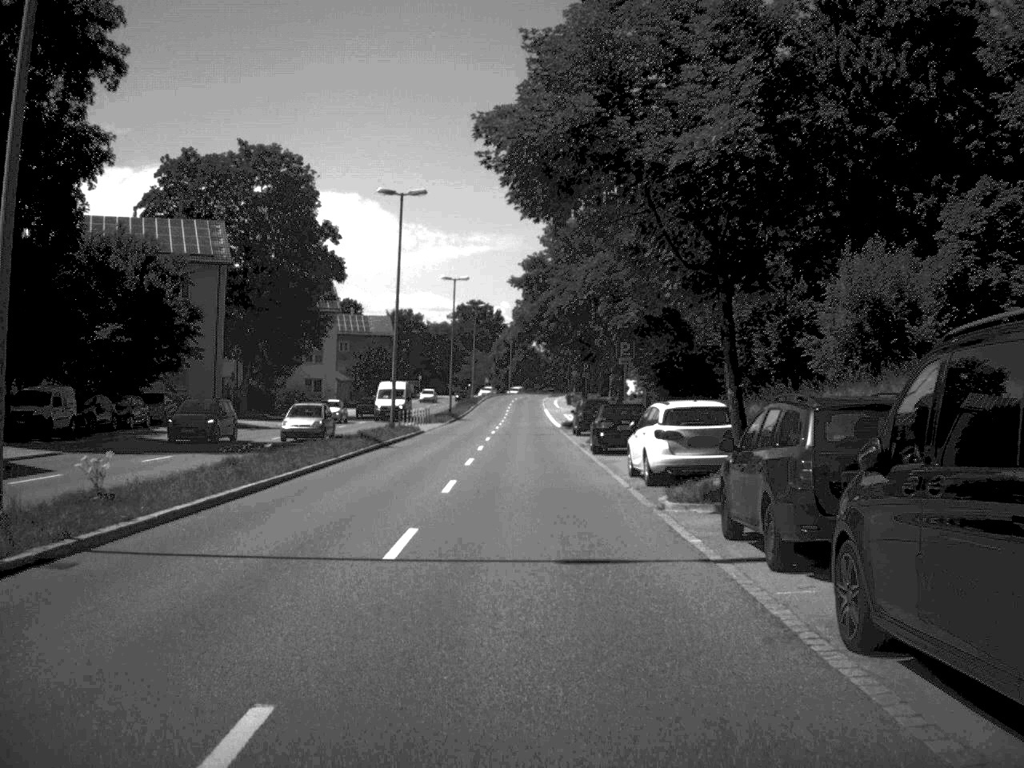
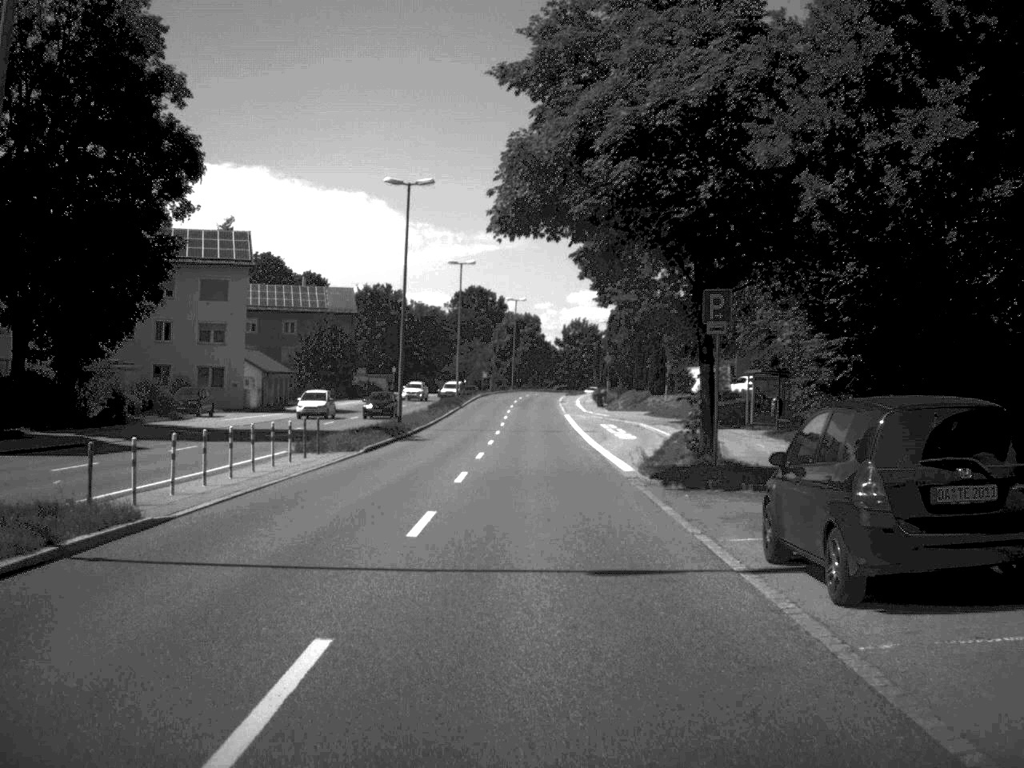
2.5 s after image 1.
(-0.2, +42.5) m; -1°
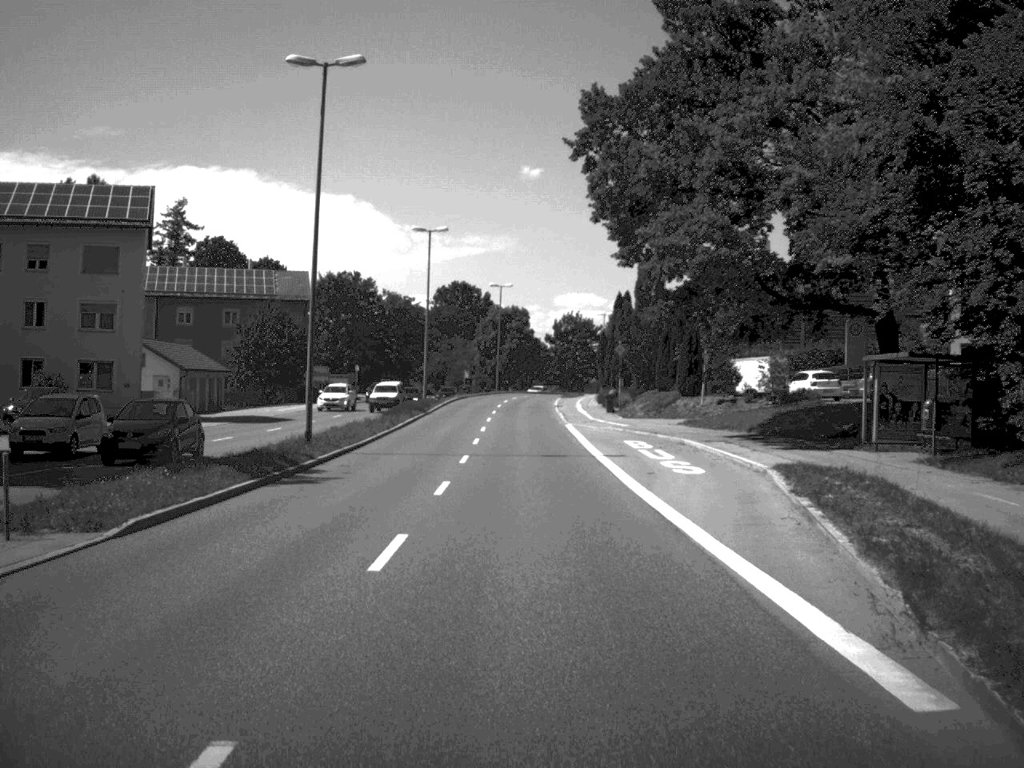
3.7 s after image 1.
(+0.1, +20.1) m; 0°
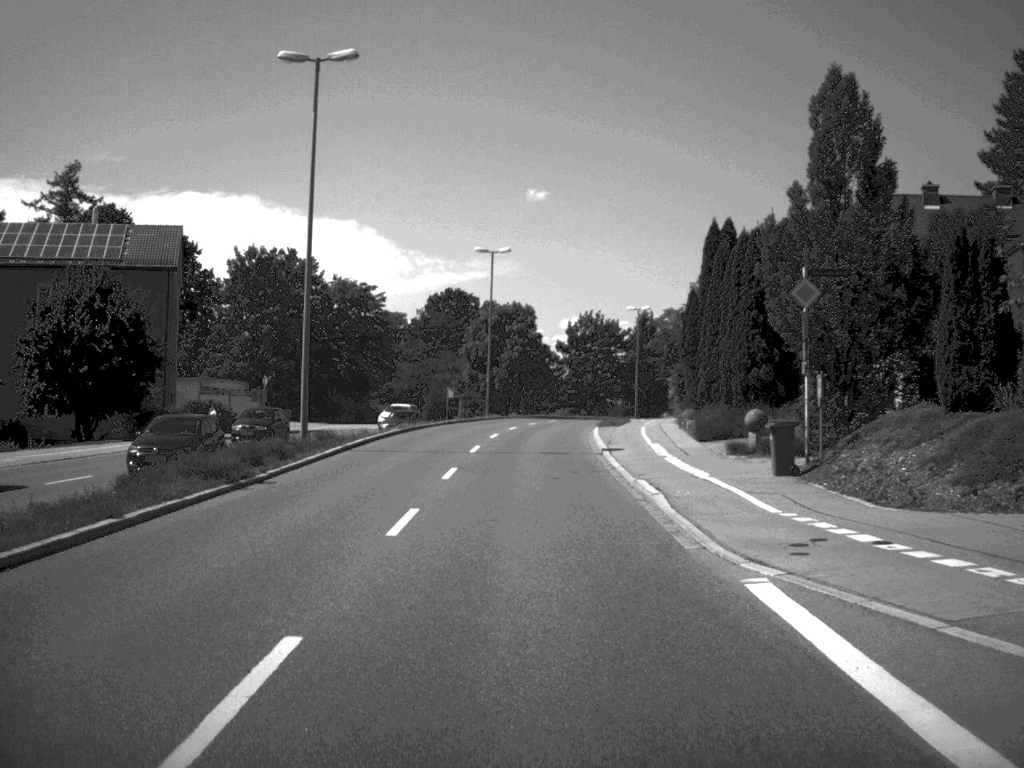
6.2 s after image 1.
(-0.1, +41.6) m; 0°
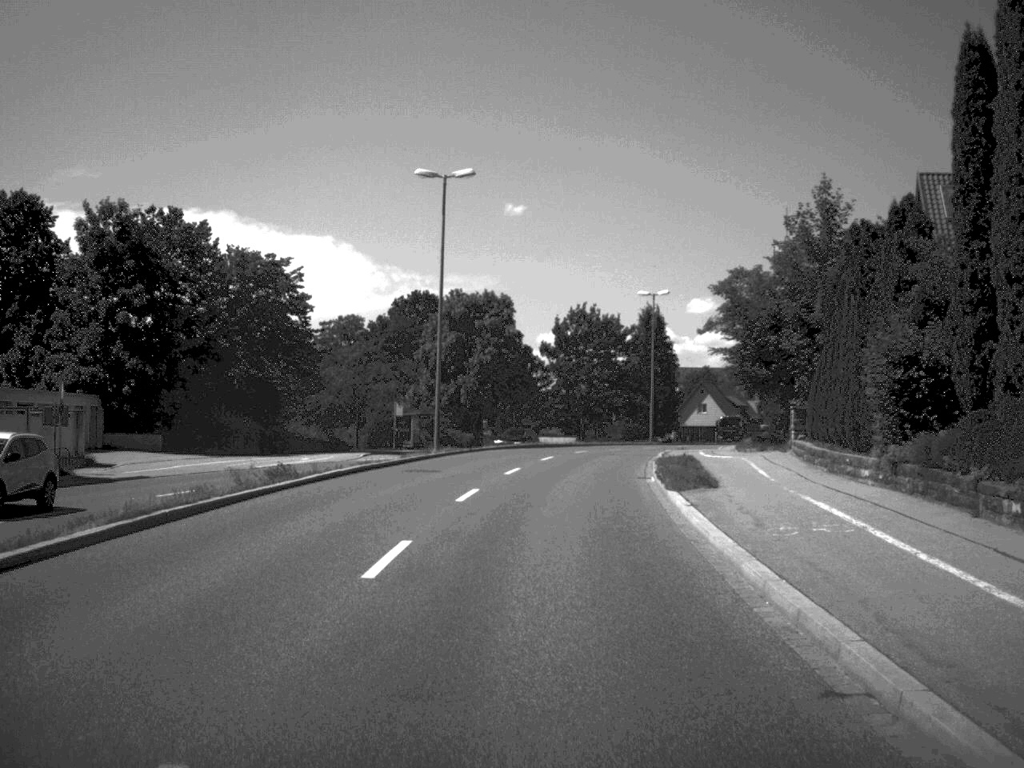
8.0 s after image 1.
(+0.1, +29.5) m; +1°
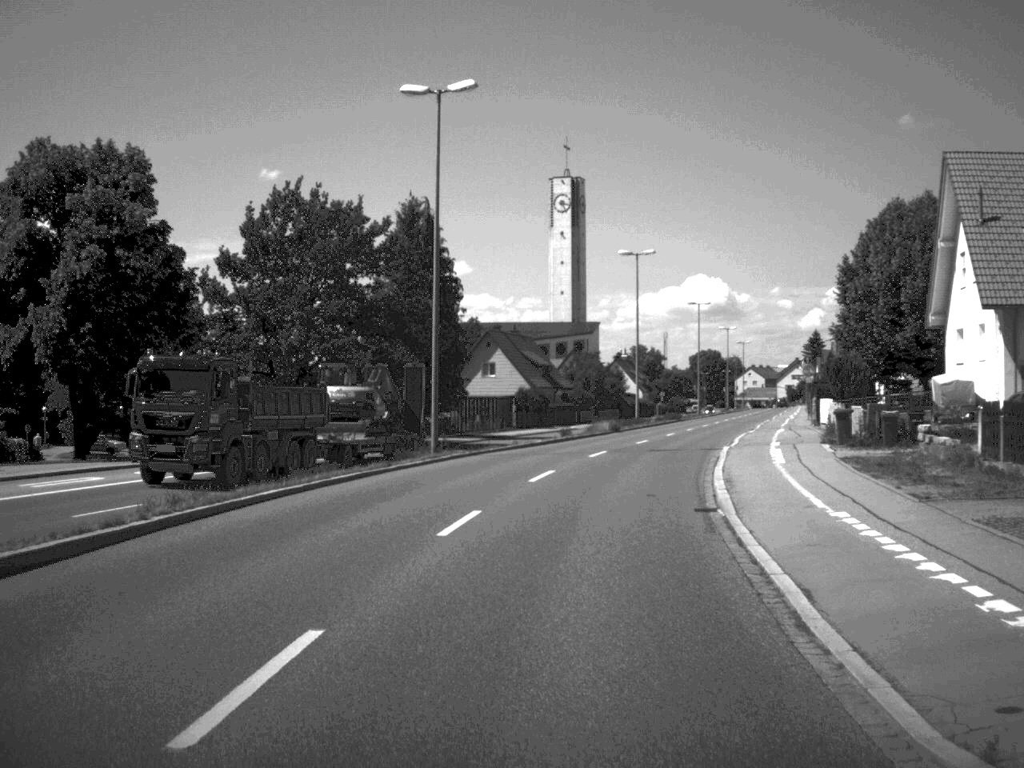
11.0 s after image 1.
(+3.8, +49.2) m; +11°
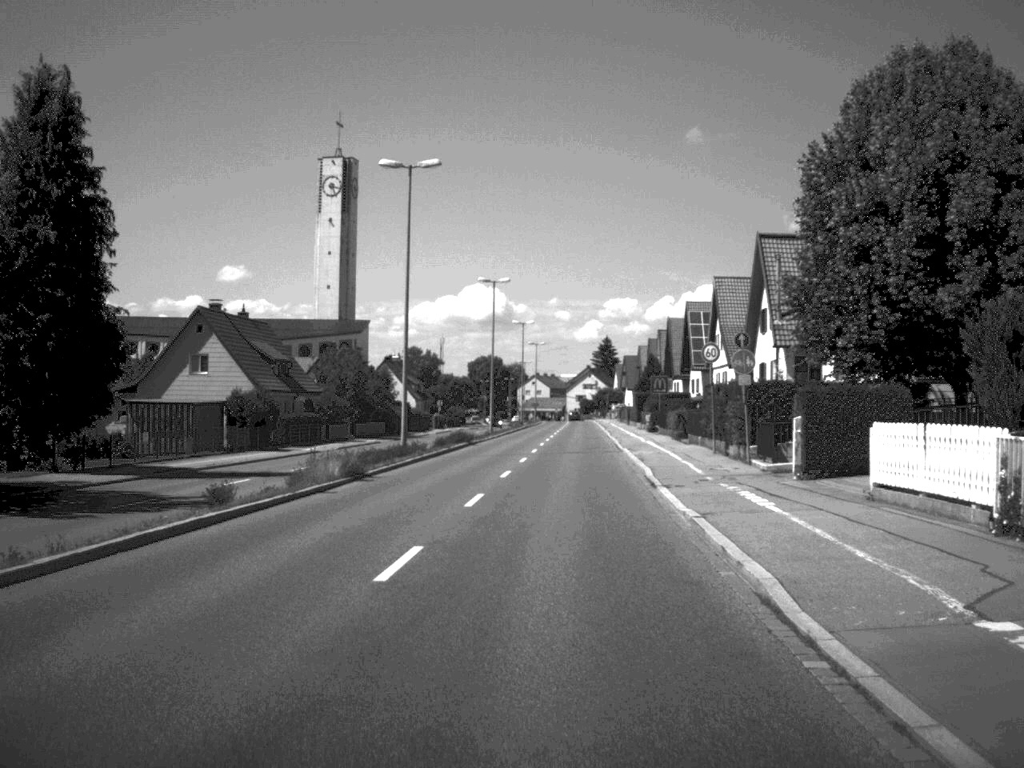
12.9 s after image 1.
(+2.7, +30.0) m; +10°
